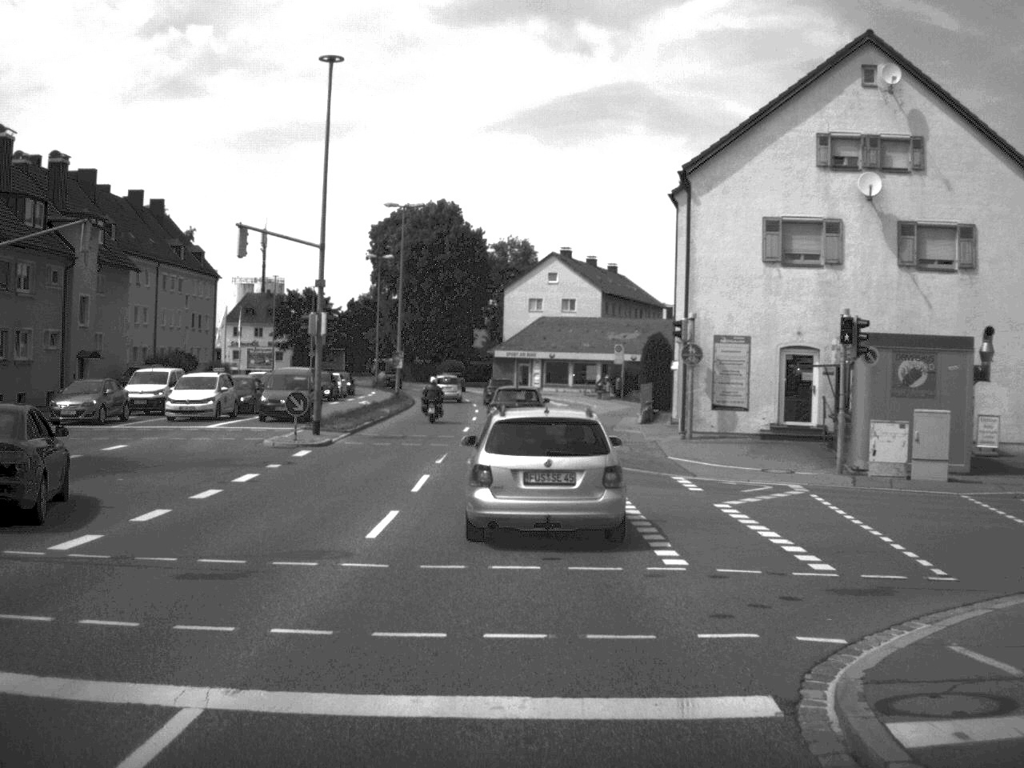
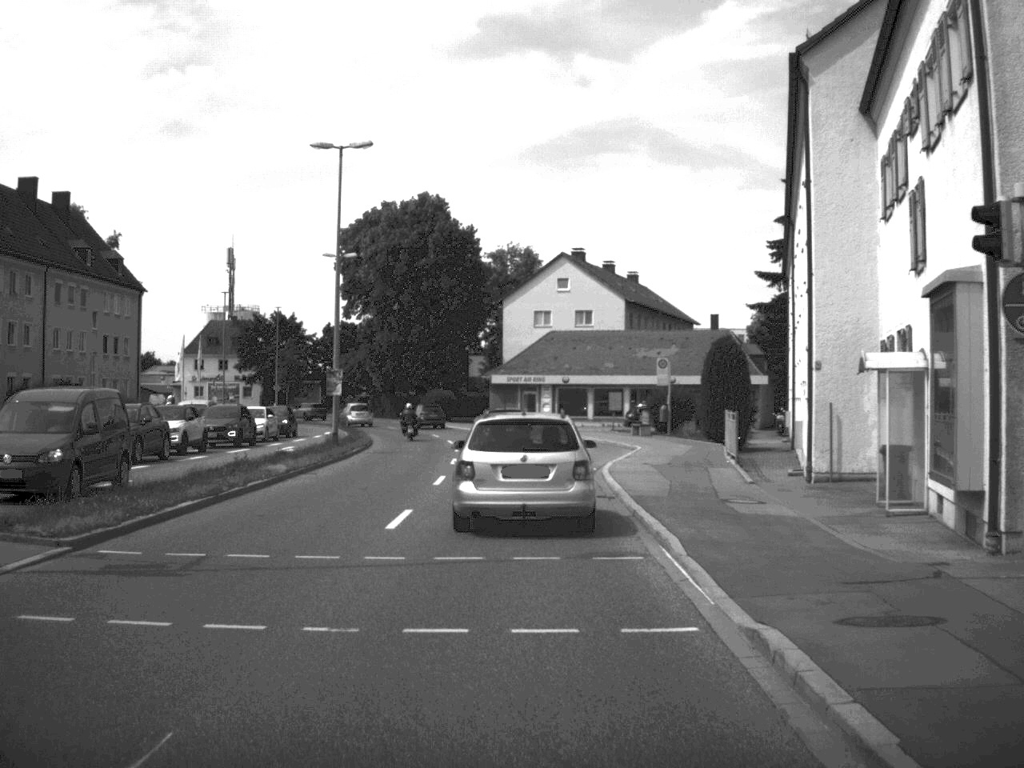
(-0.1, +22.9) m; 0°
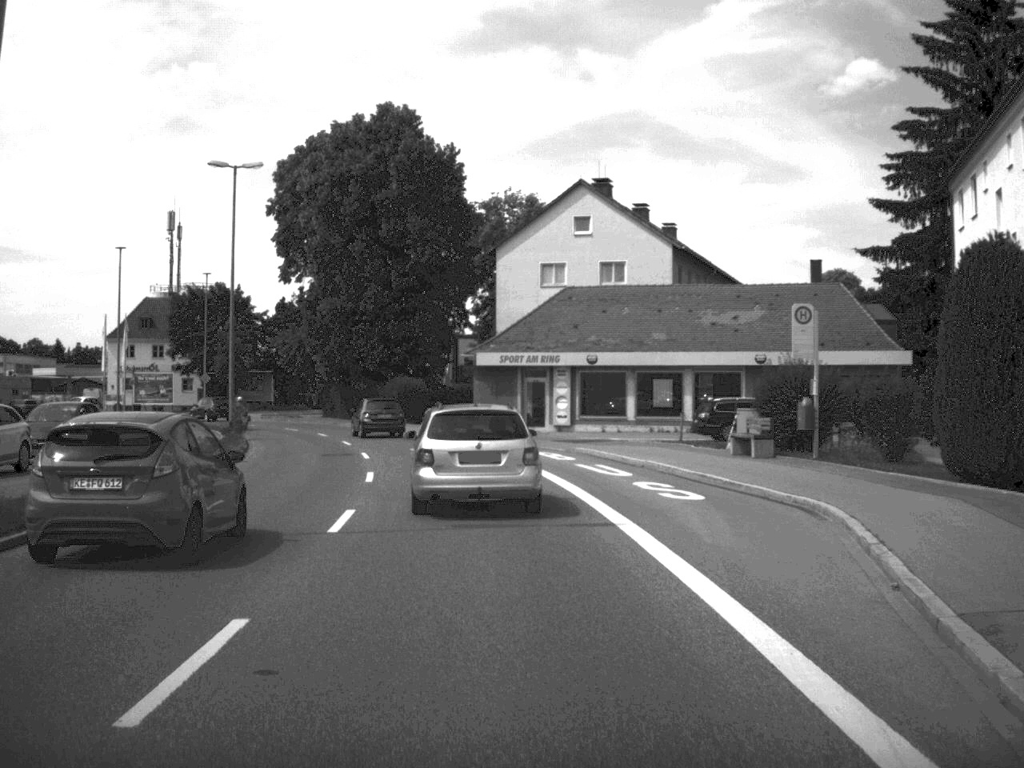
(0.0, +28.2) m; 0°
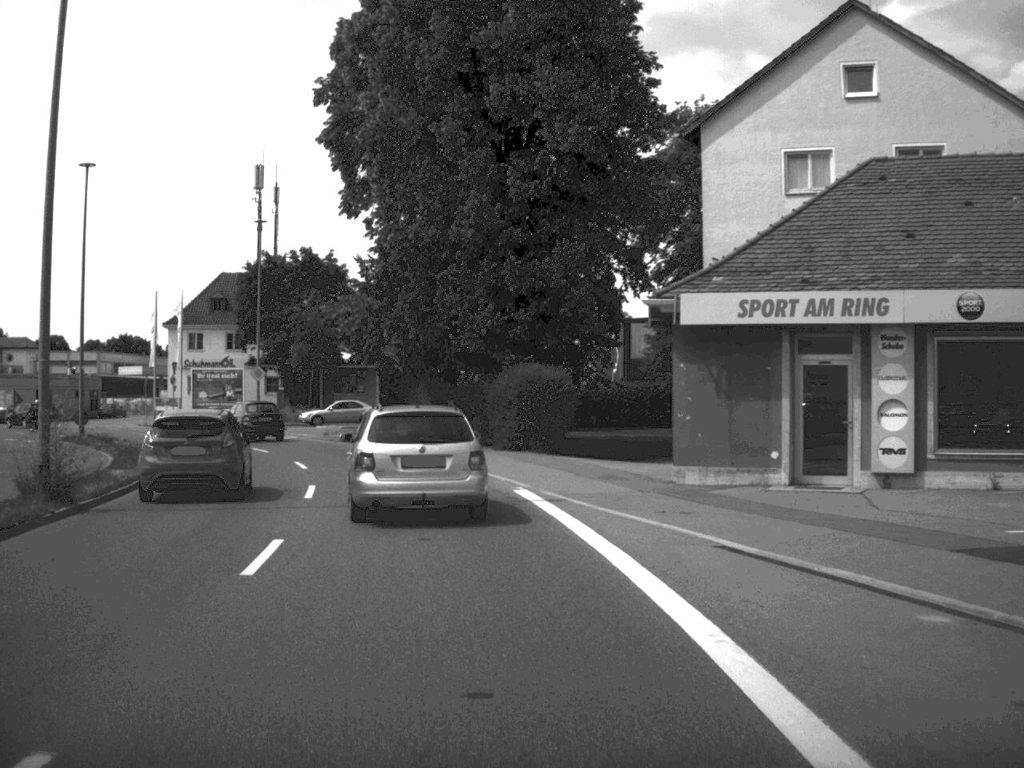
(-1.5, +30.1) m; -8°
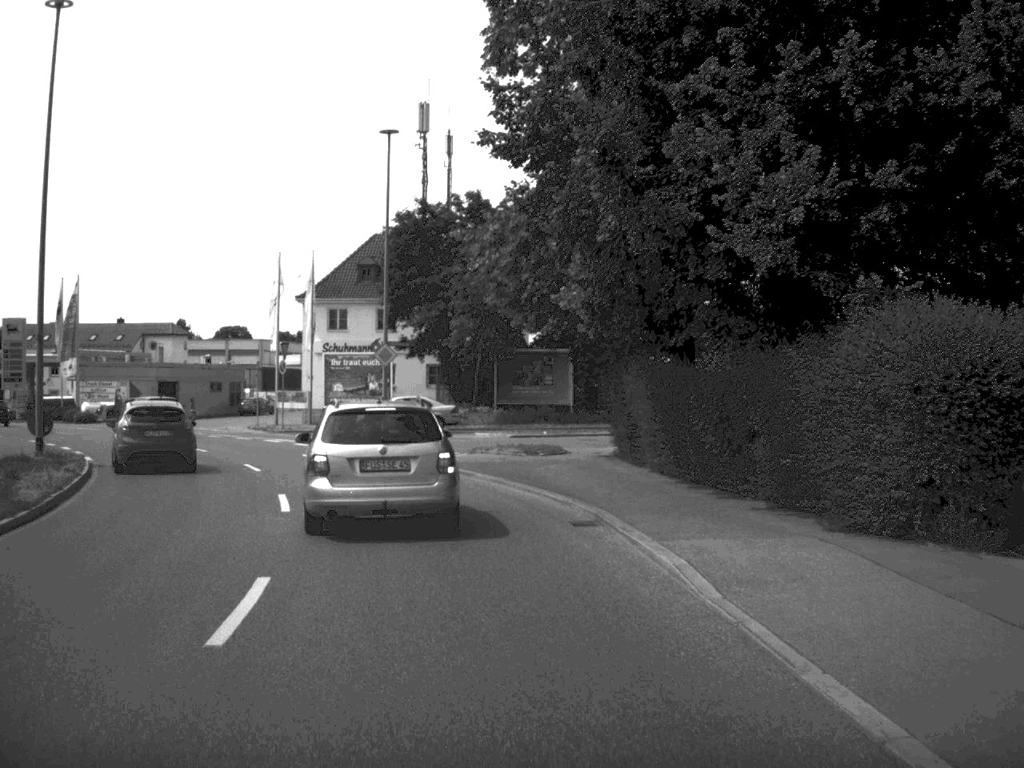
(-1.6, +21.1) m; -9°
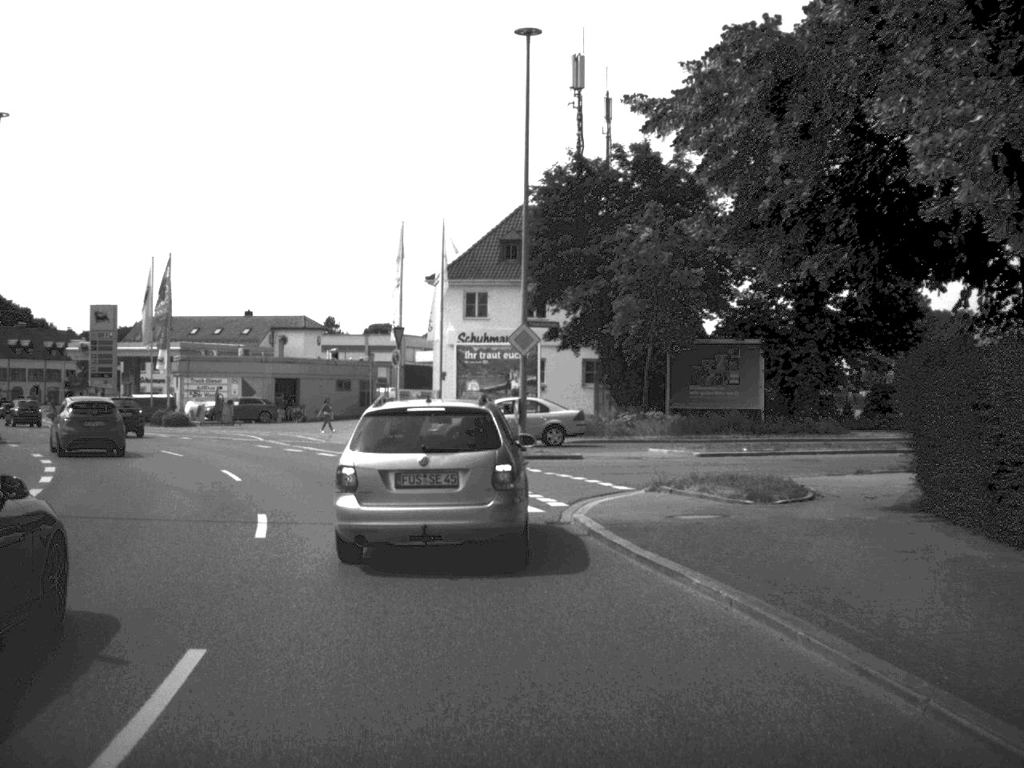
(-0.7, +12.2) m; -7°
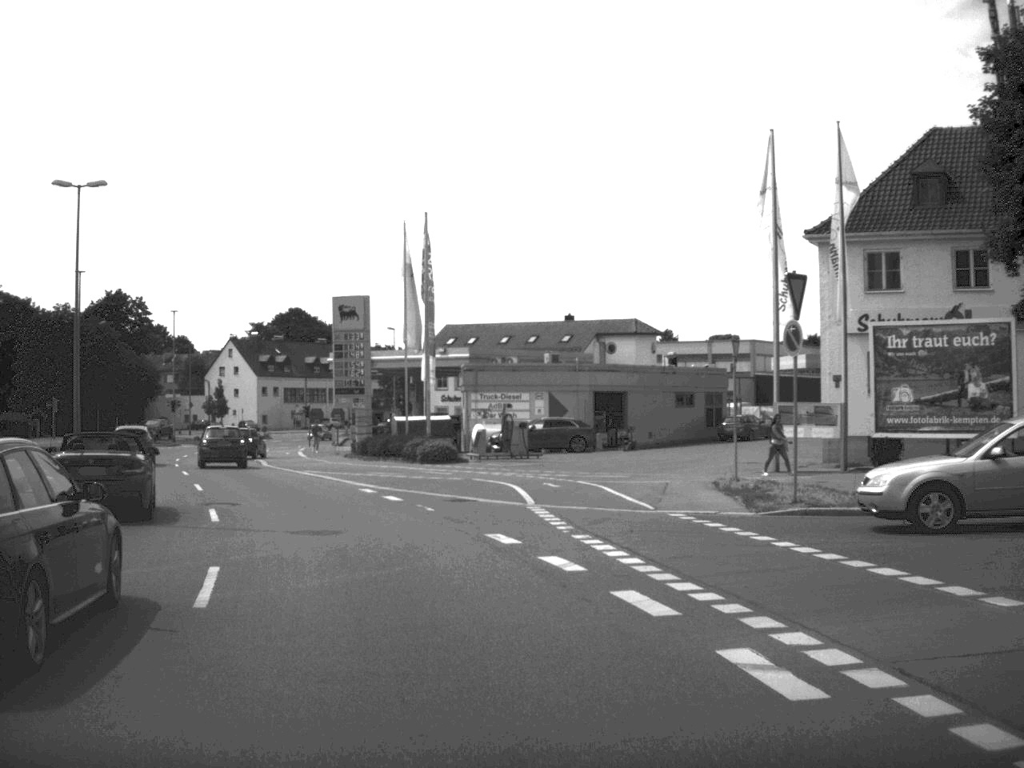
(-2.7, +21.0) m; -15°
